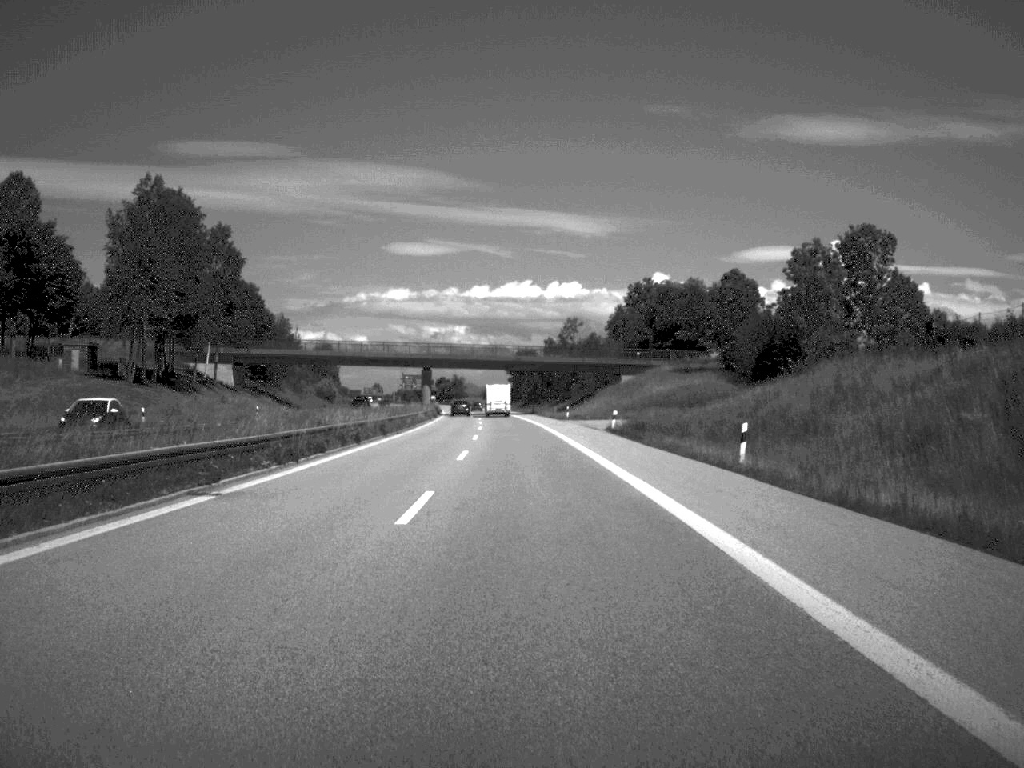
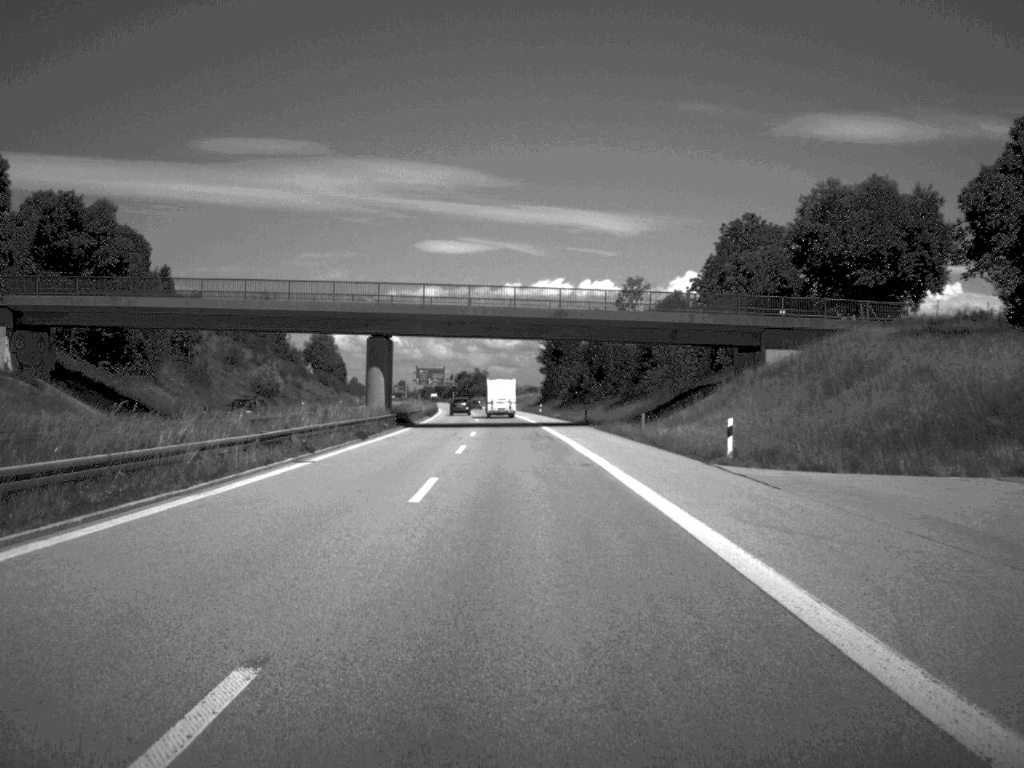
(-1.0, +68.3) m; -2°
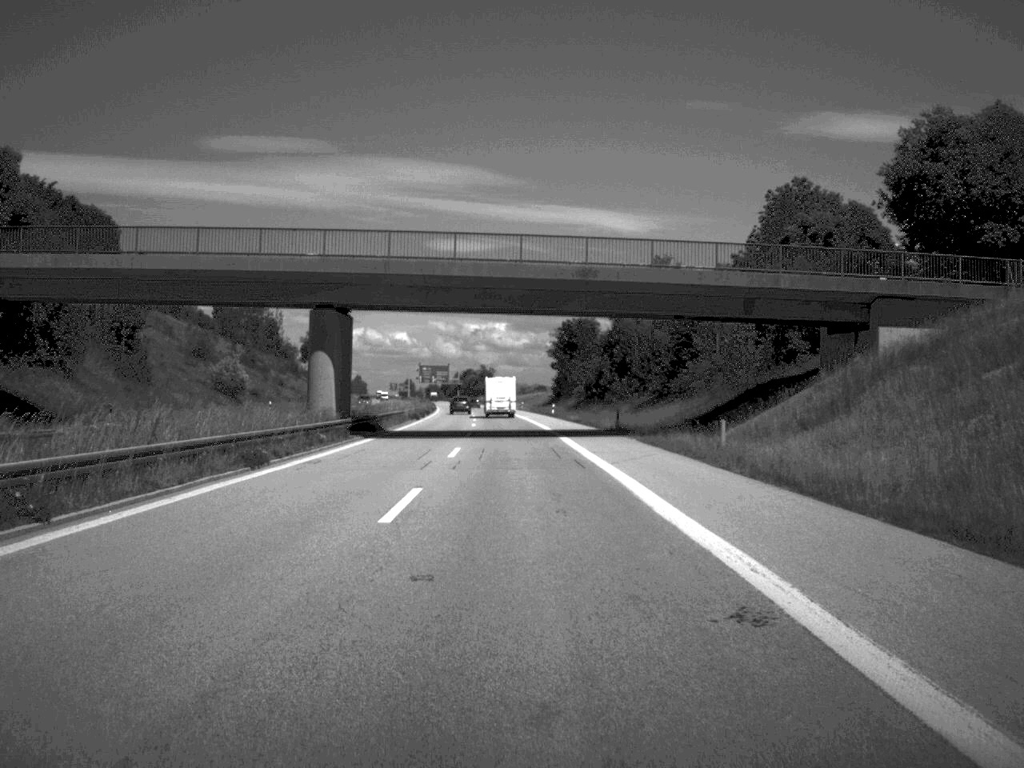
(-0.1, +20.8) m; 0°
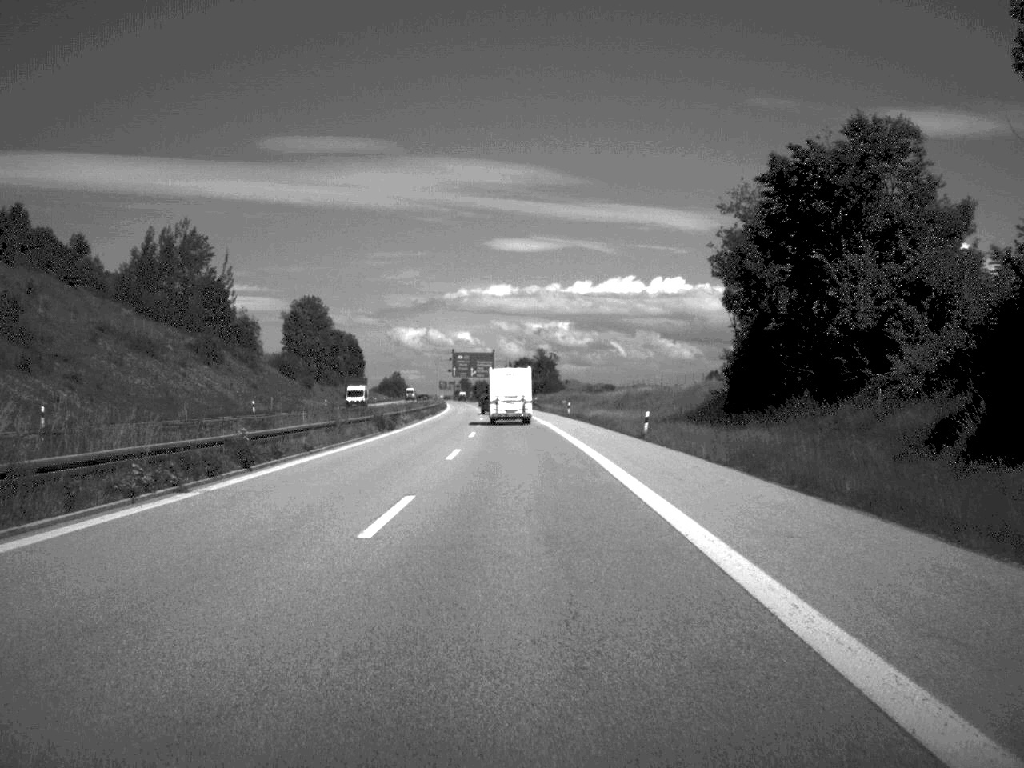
(-2.8, +108.2) m; -3°
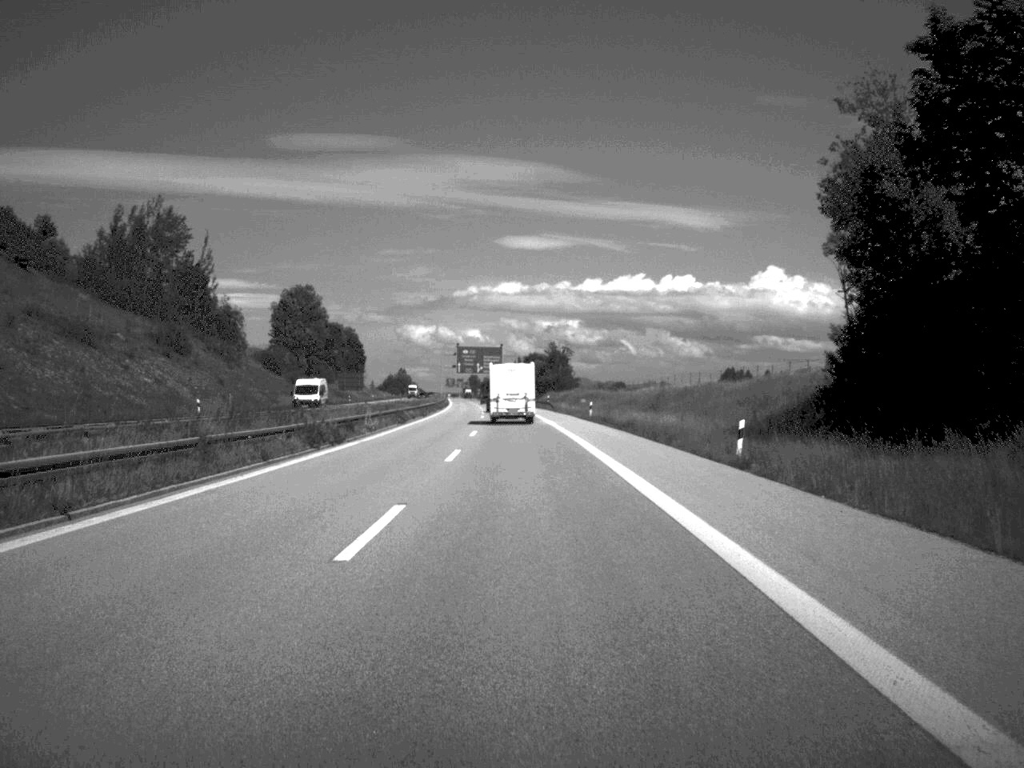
(-0.1, +19.5) m; 0°
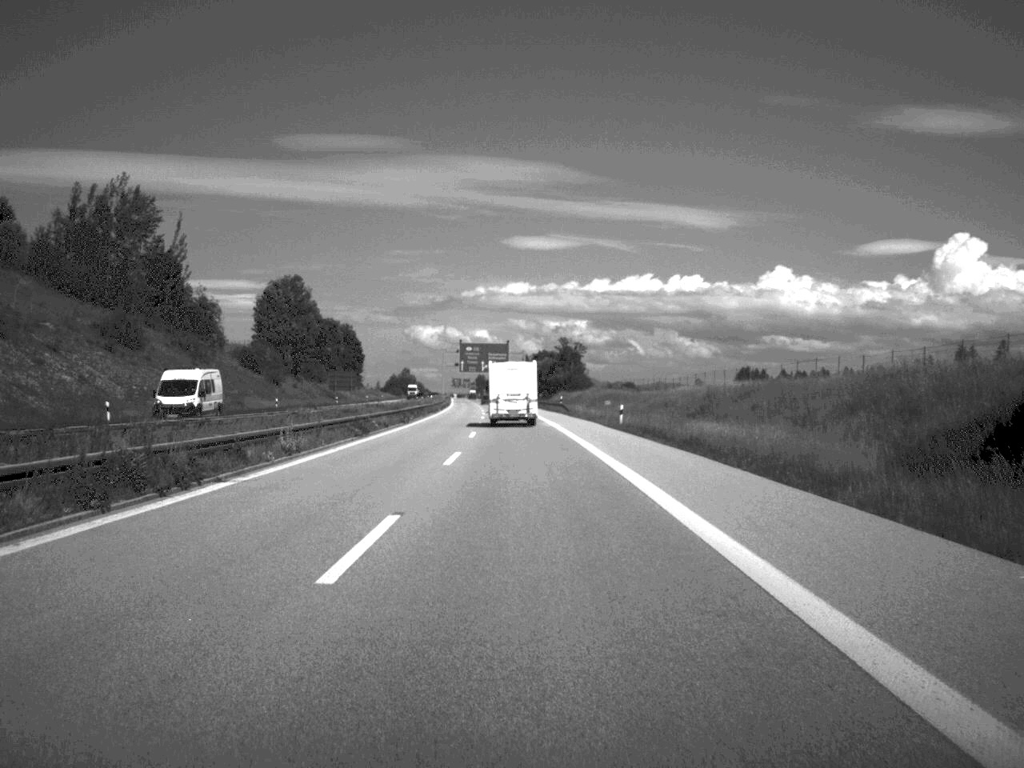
(-0.1, +19.0) m; 0°
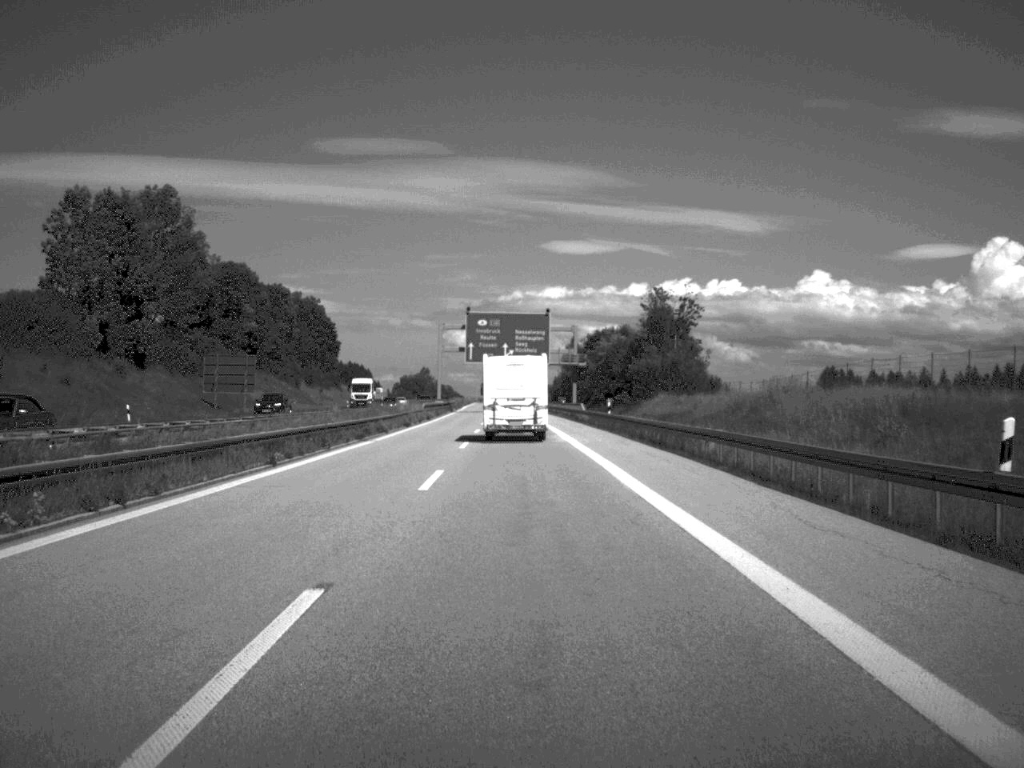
(-1.6, +94.9) m; -2°
